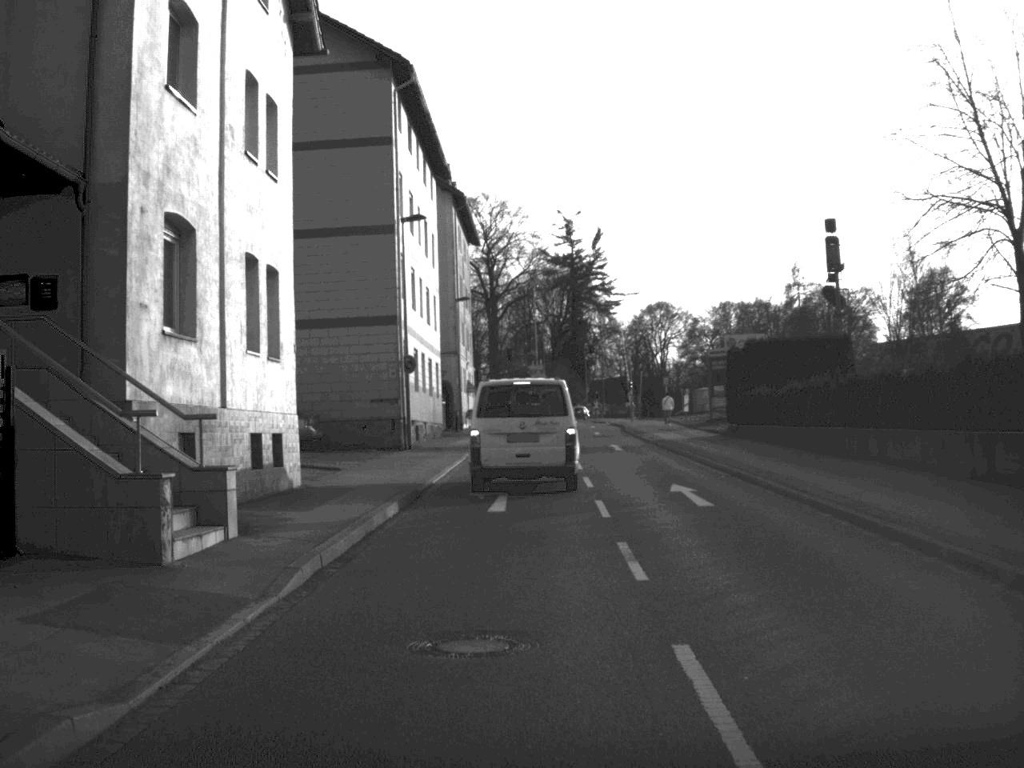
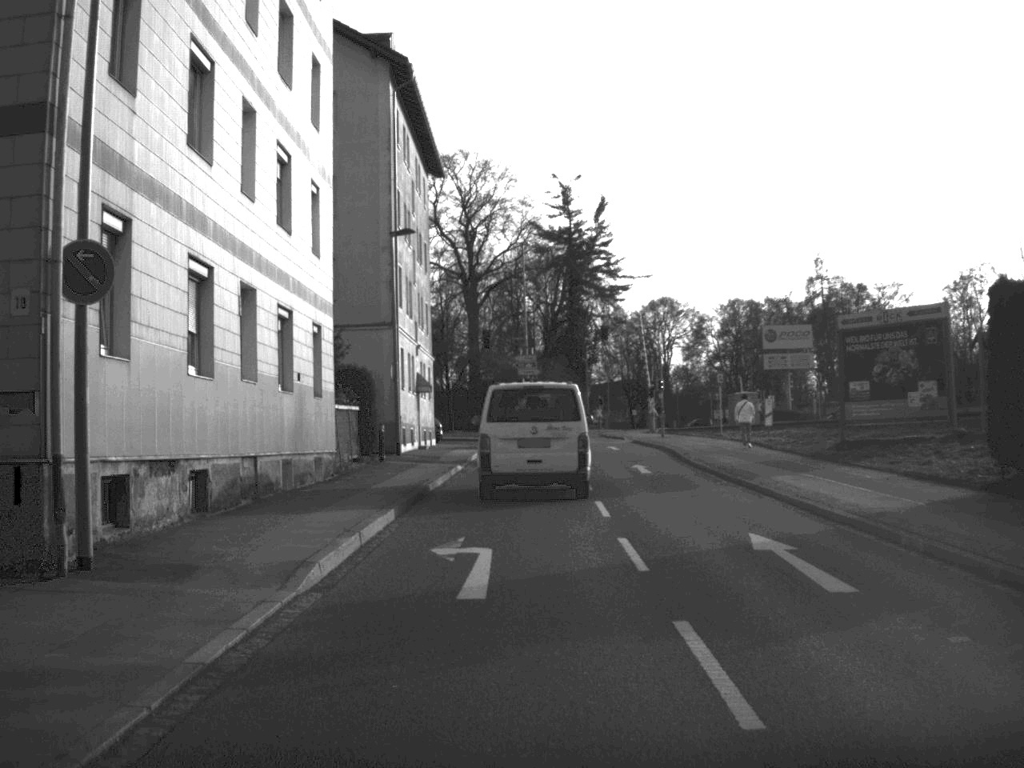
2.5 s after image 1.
(+0.1, +29.0) m; +1°
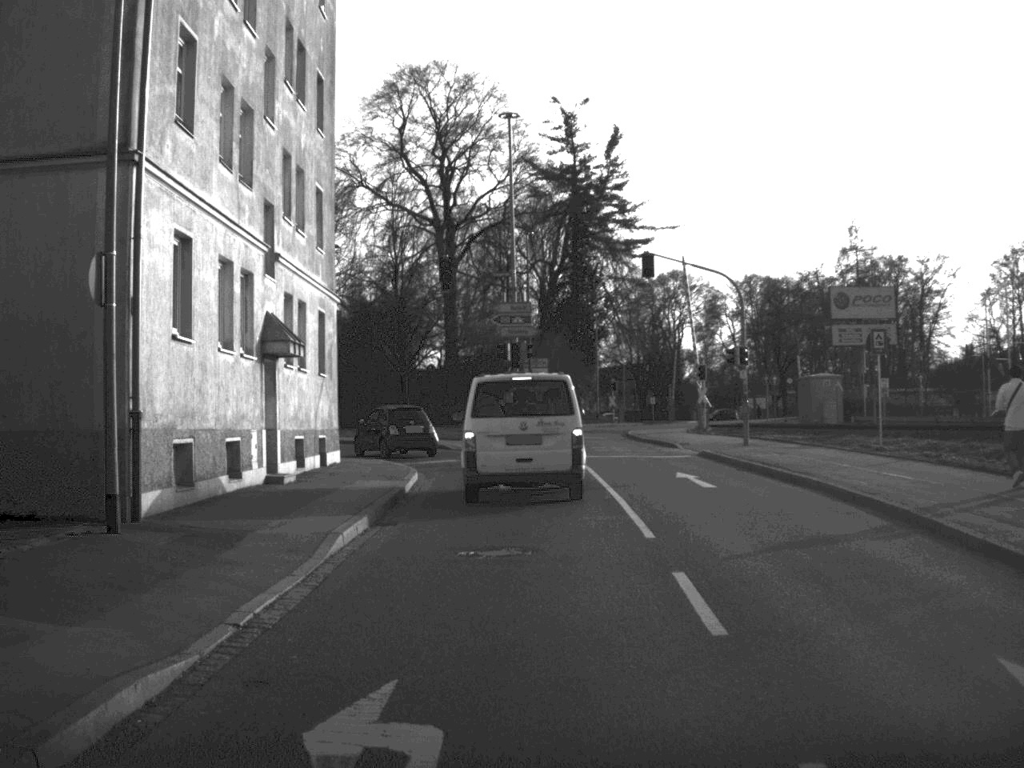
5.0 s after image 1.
(+0.2, +27.7) m; 0°
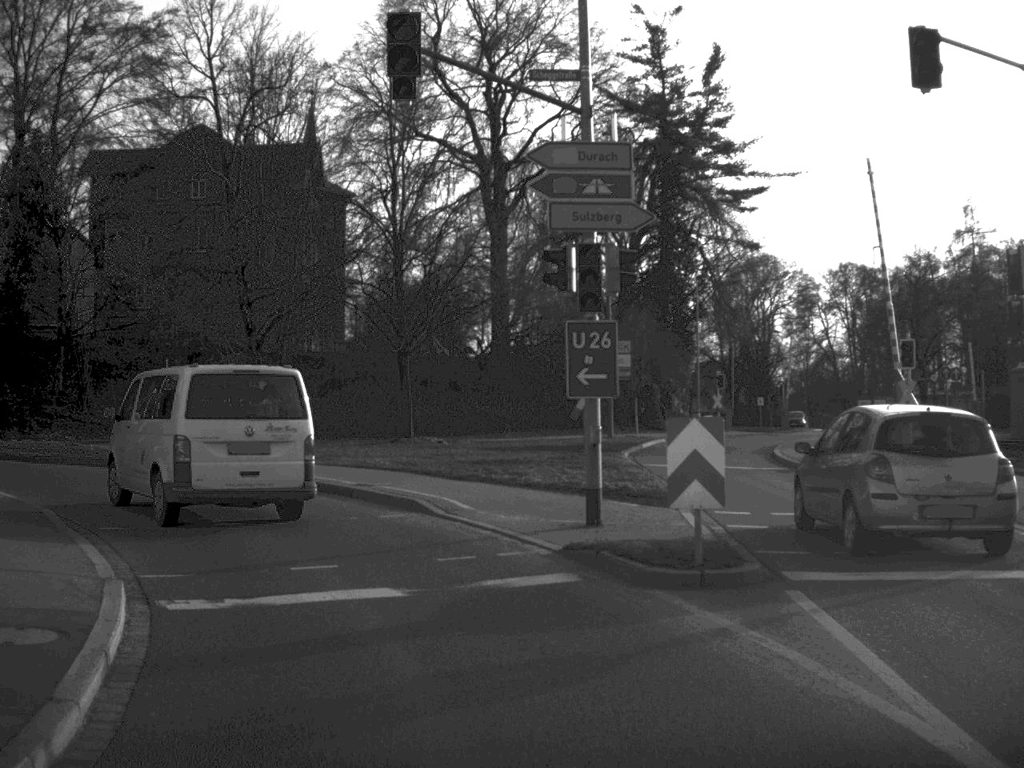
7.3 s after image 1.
(-0.2, +23.9) m; -3°
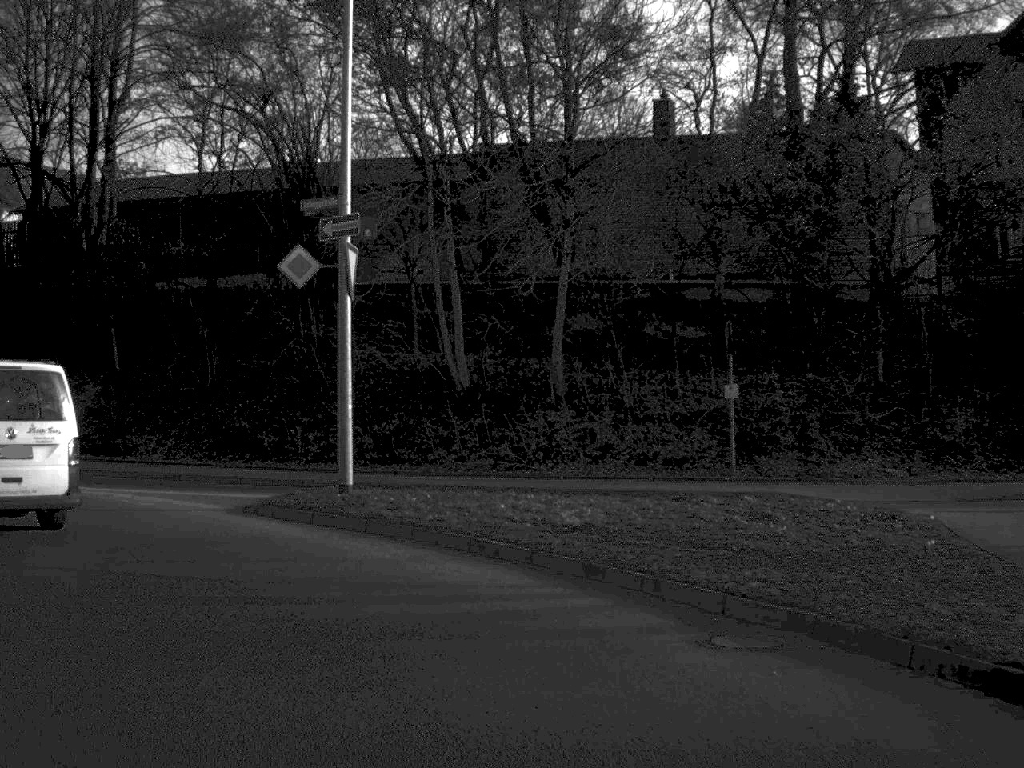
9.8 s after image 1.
(-6.3, +21.1) m; -39°
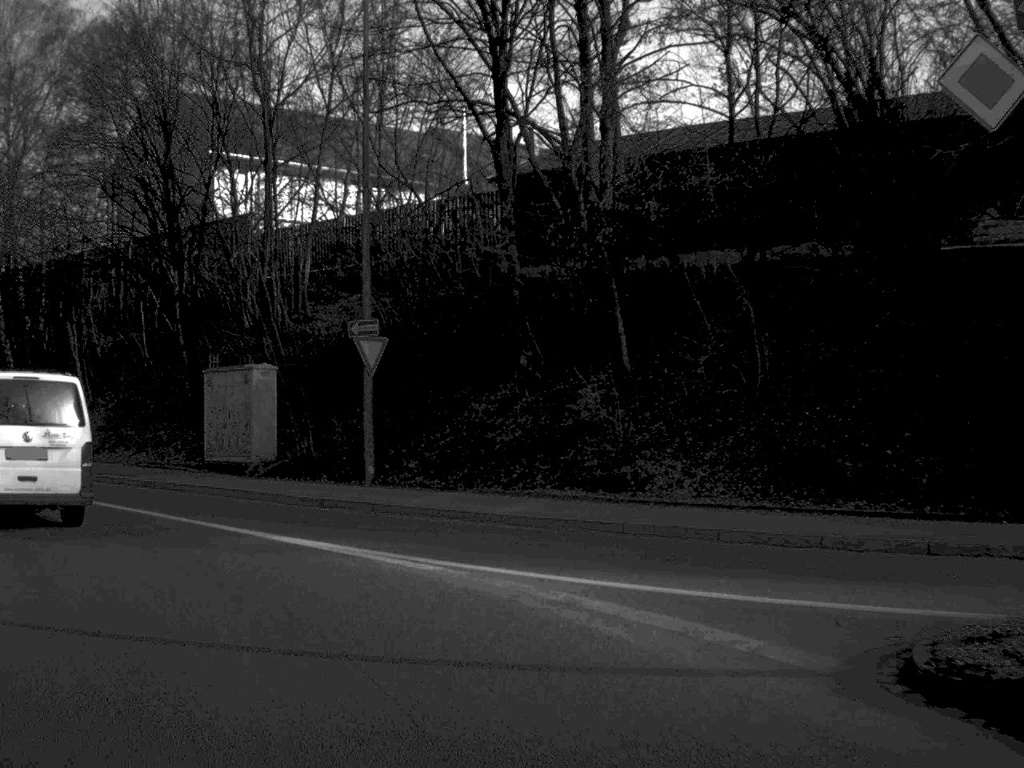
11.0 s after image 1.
(-2.0, +9.8) m; -24°
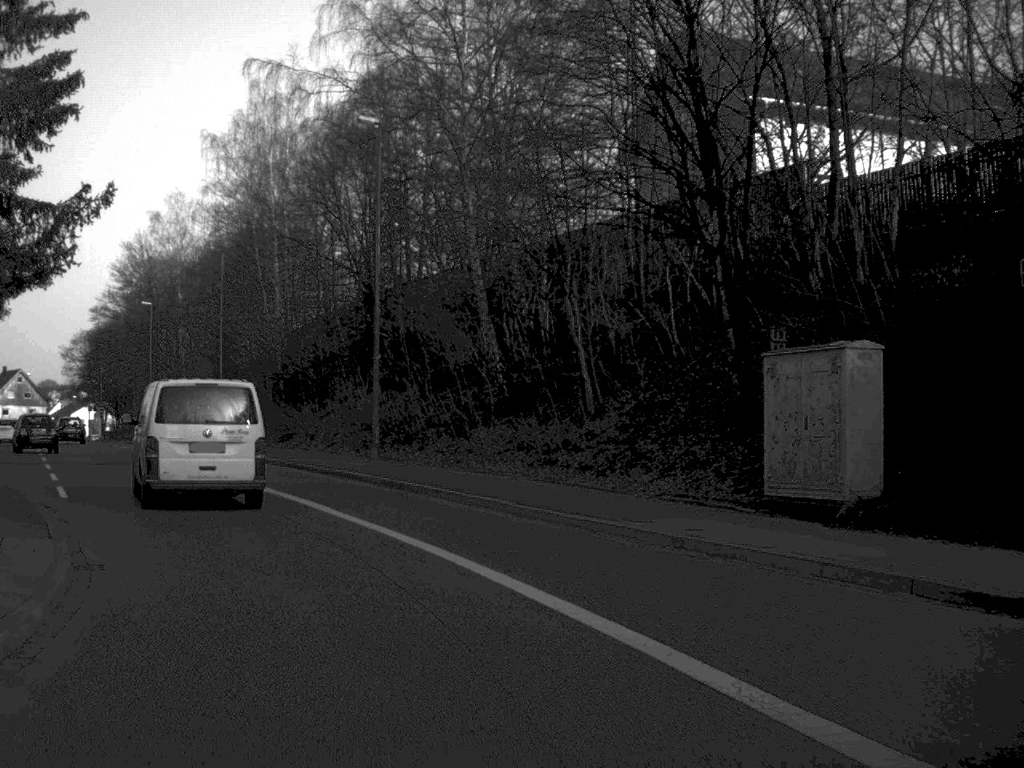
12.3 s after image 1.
(-2.3, +10.4) m; -24°
